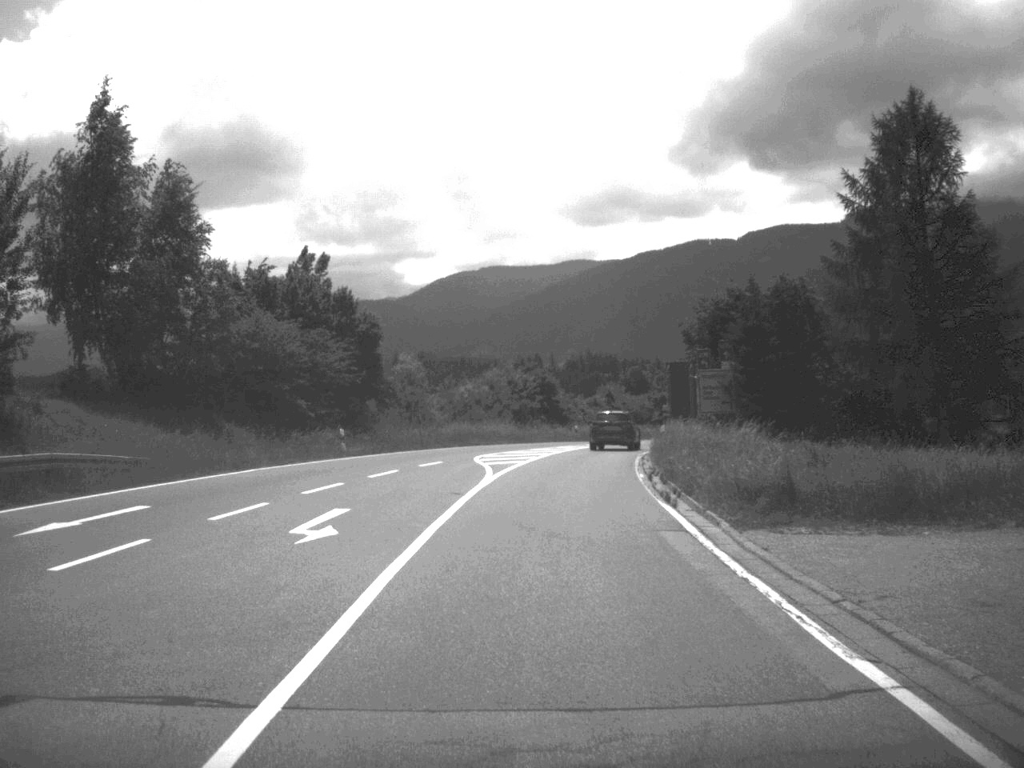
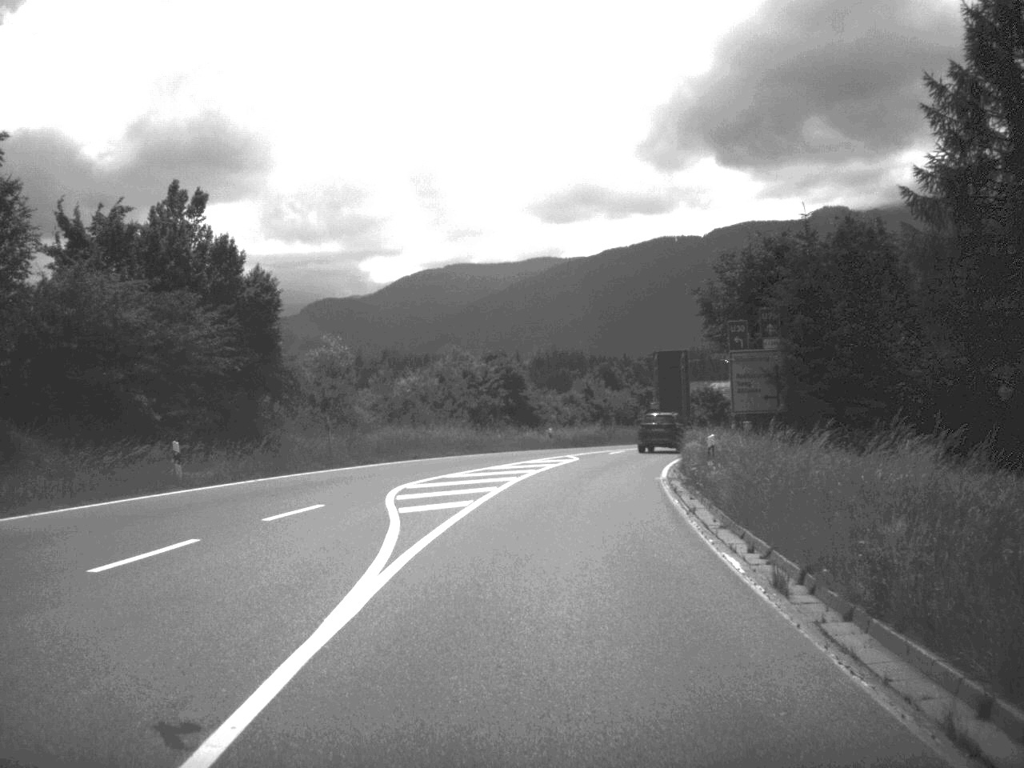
(+0.2, +16.9) m; +1°
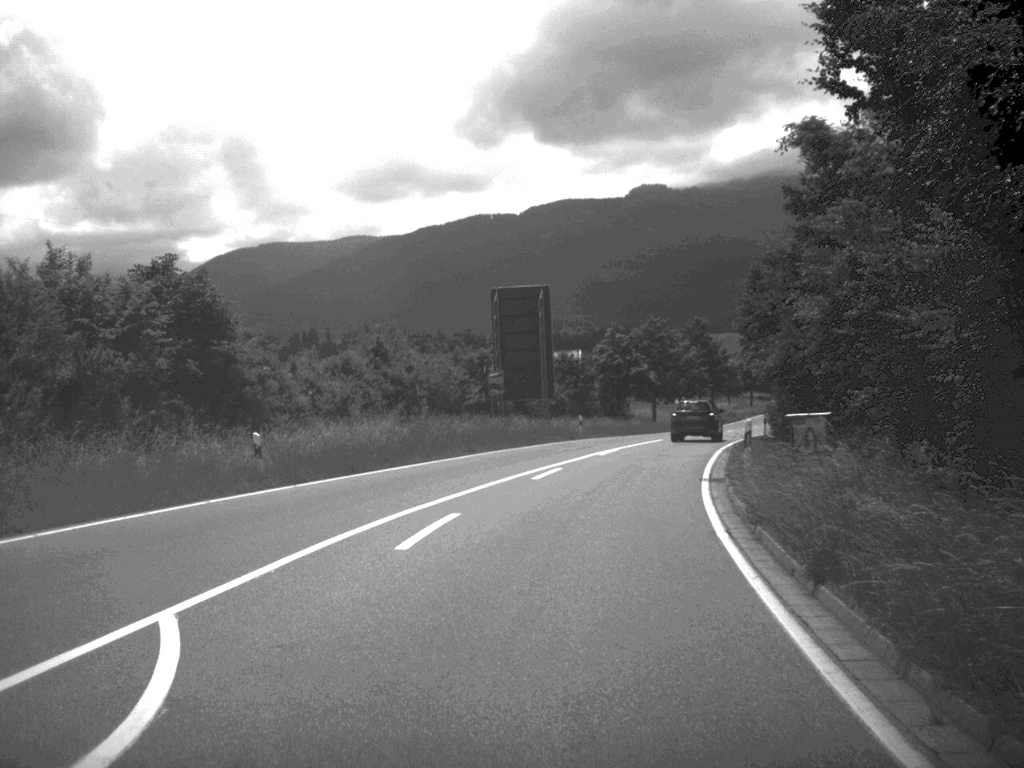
(+2.4, +37.5) m; +8°
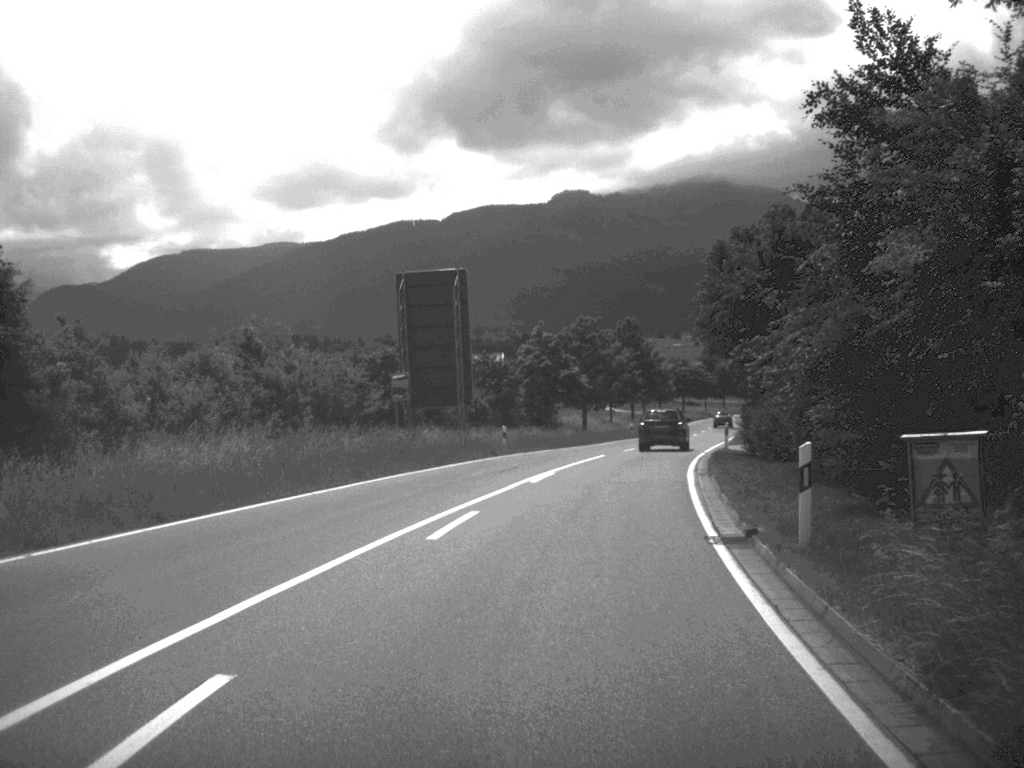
(+0.3, +9.6) m; +3°
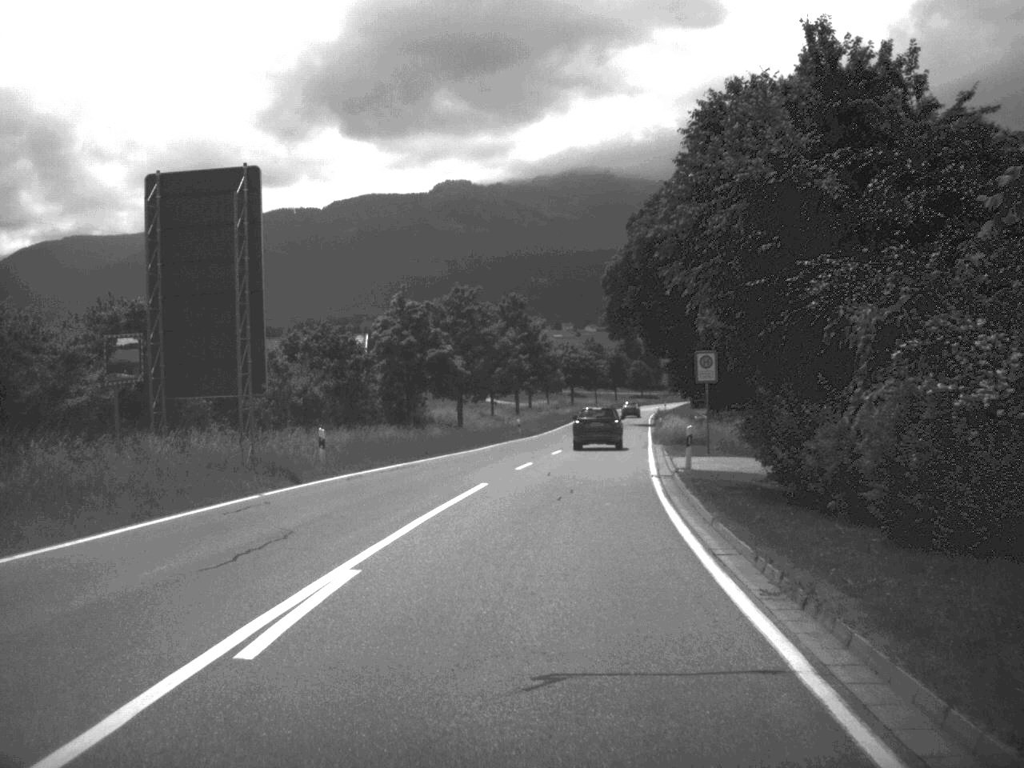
(+1.0, +18.8) m; +5°
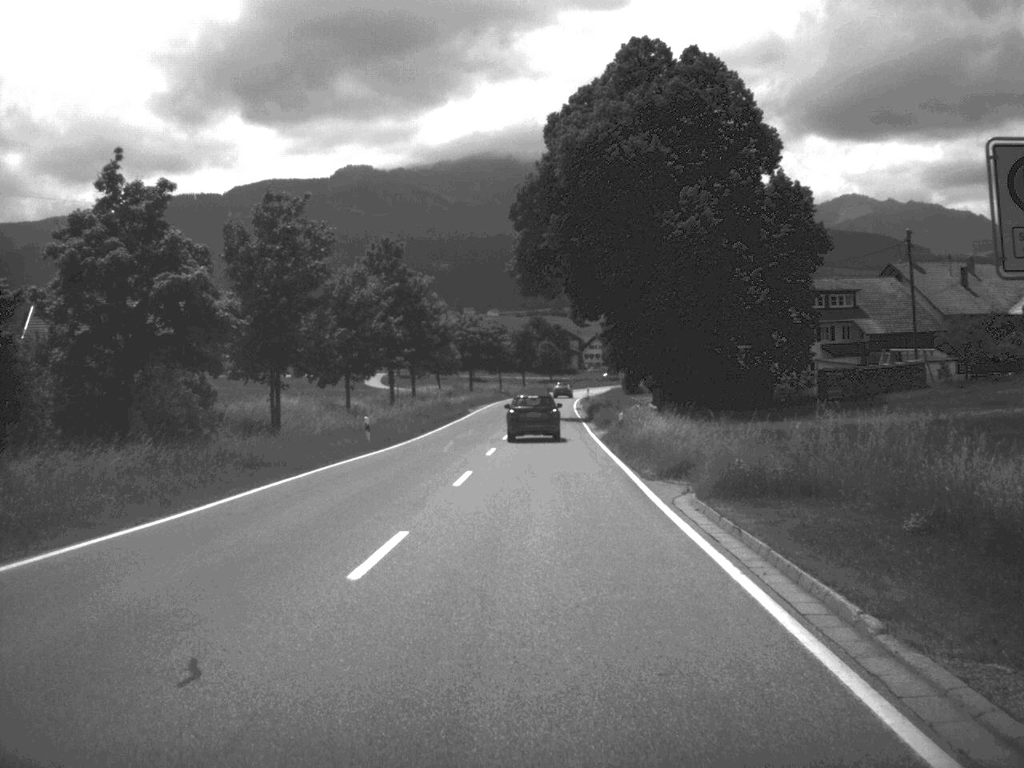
(+1.4, +31.9) m; +4°
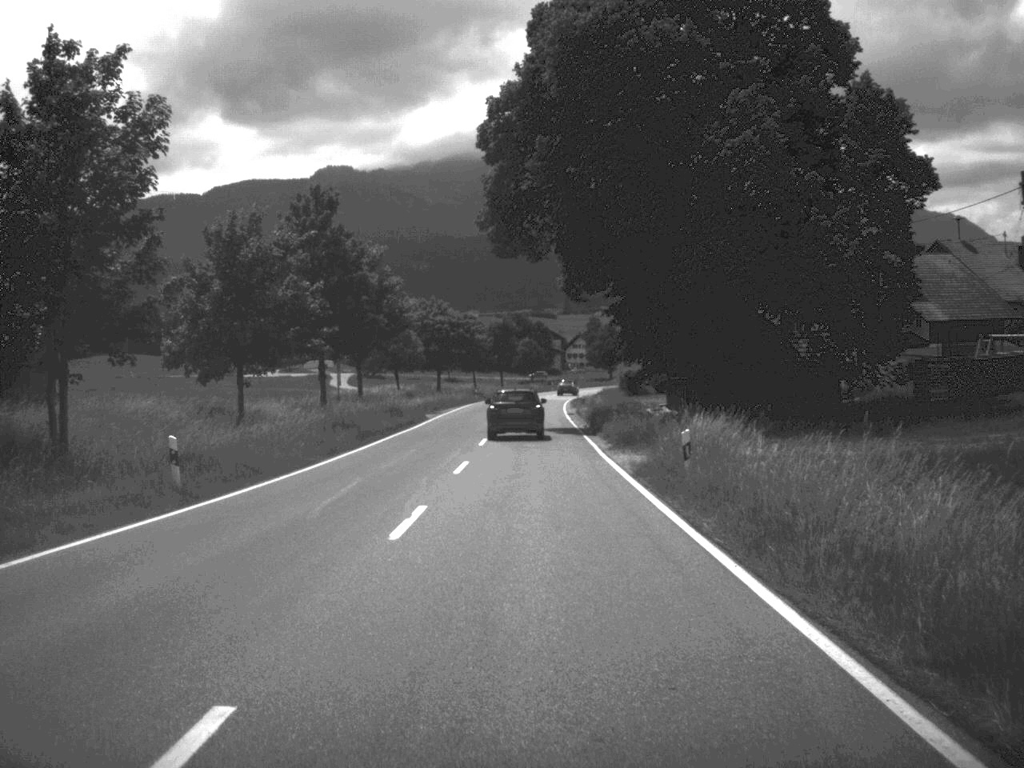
(+0.2, +20.5) m; +1°
